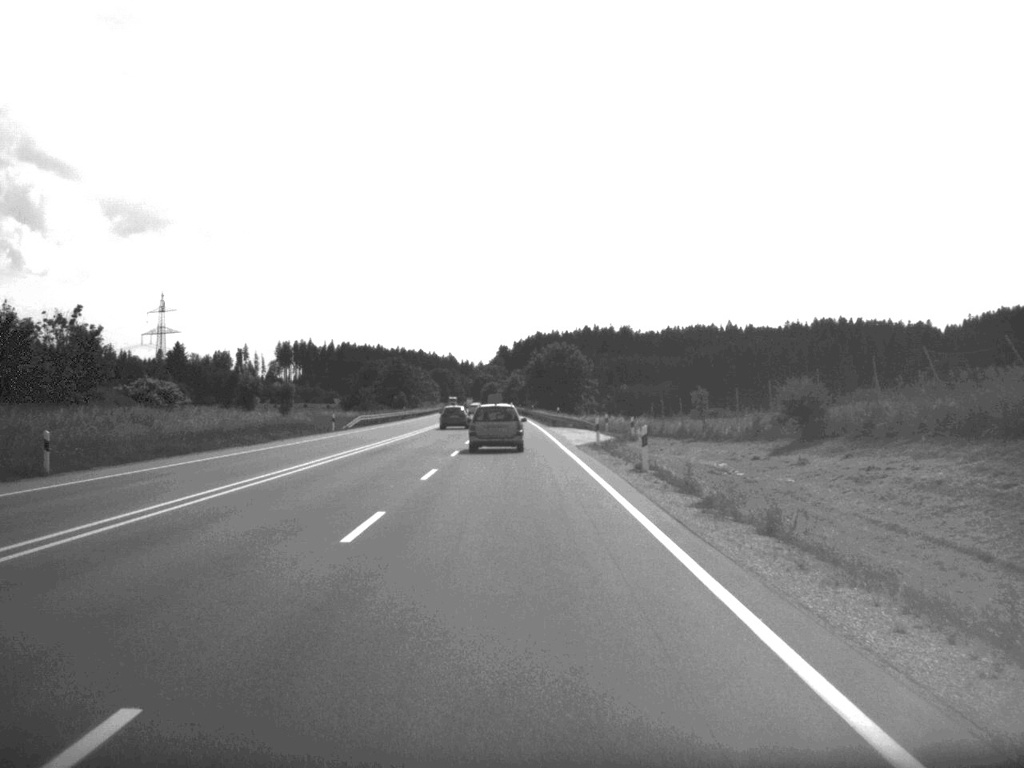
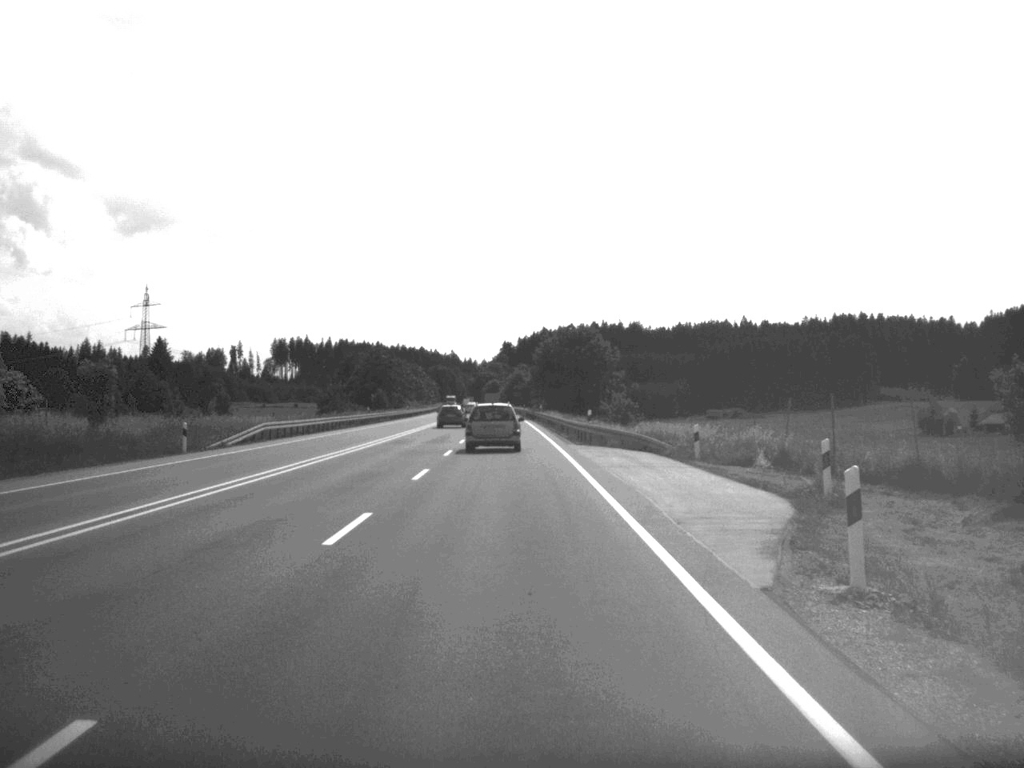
(-0.1, +35.9) m; 0°
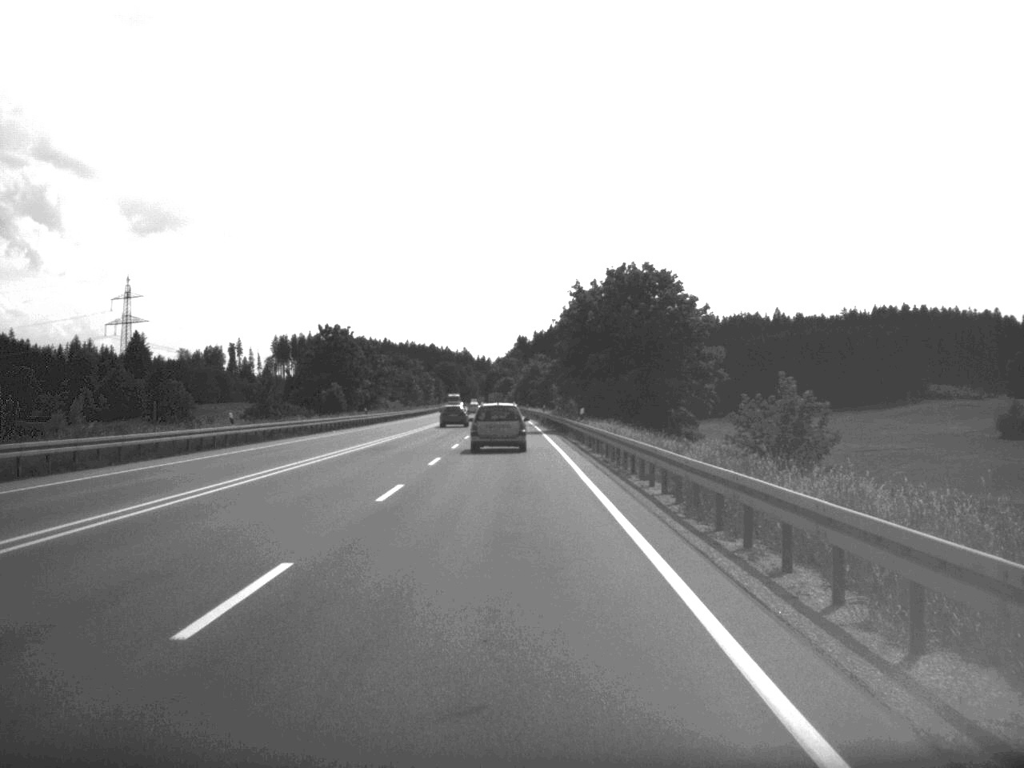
(-0.3, +53.0) m; -1°
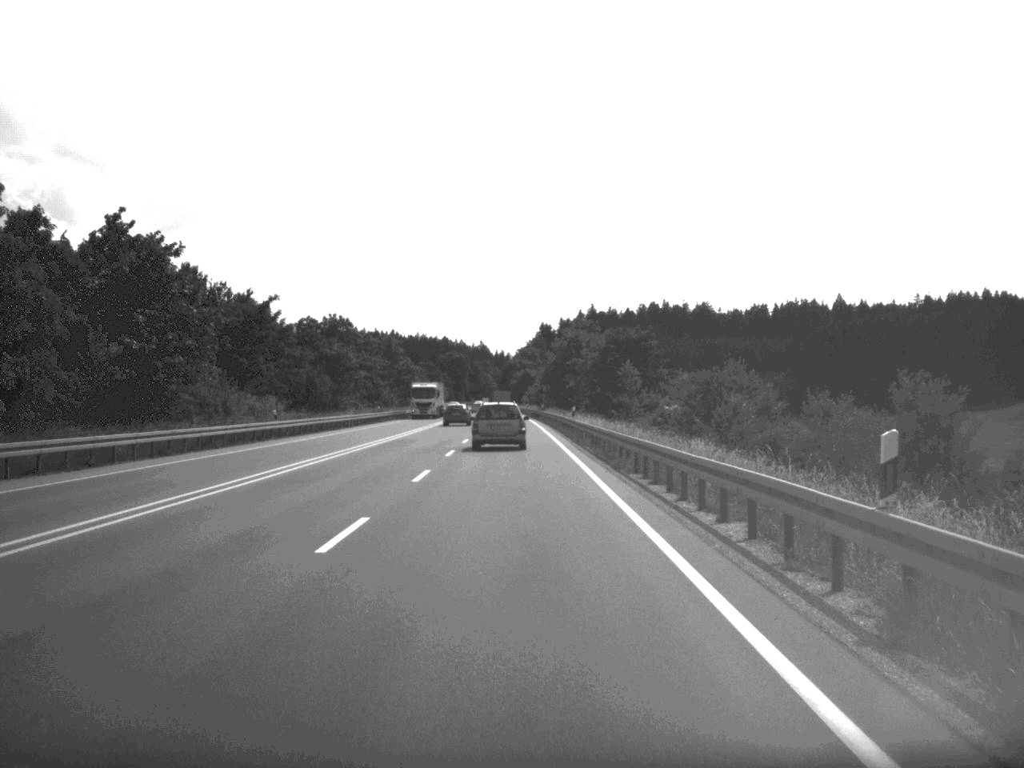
(-1.0, +90.1) m; -1°
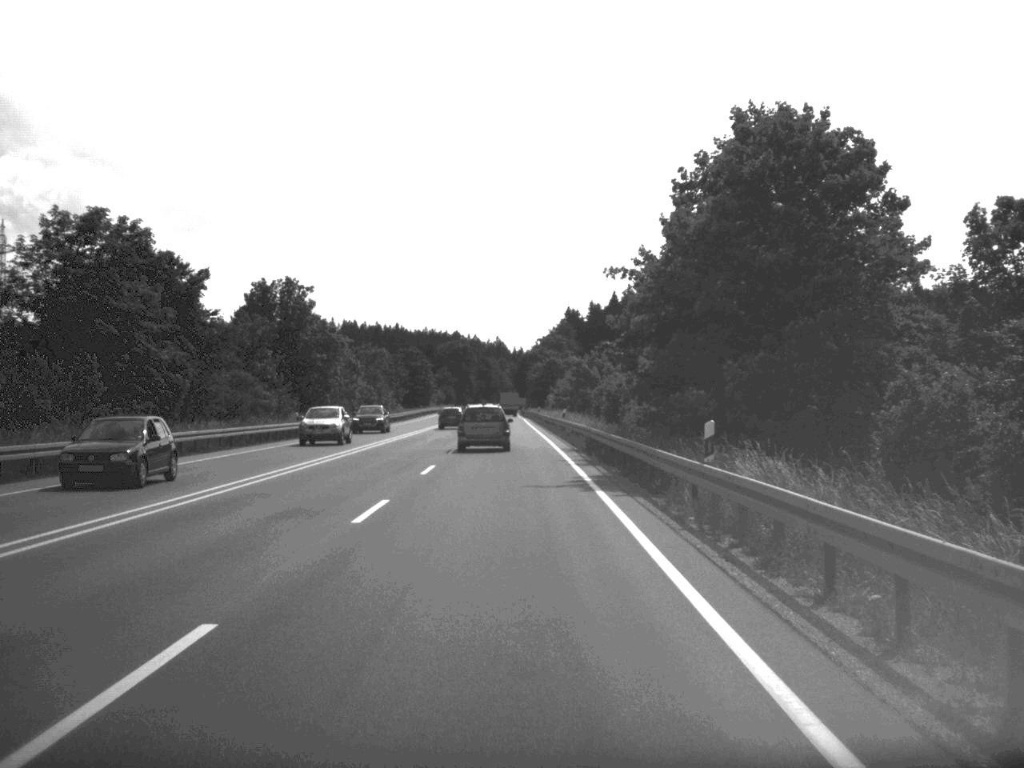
(-0.7, +91.1) m; -1°
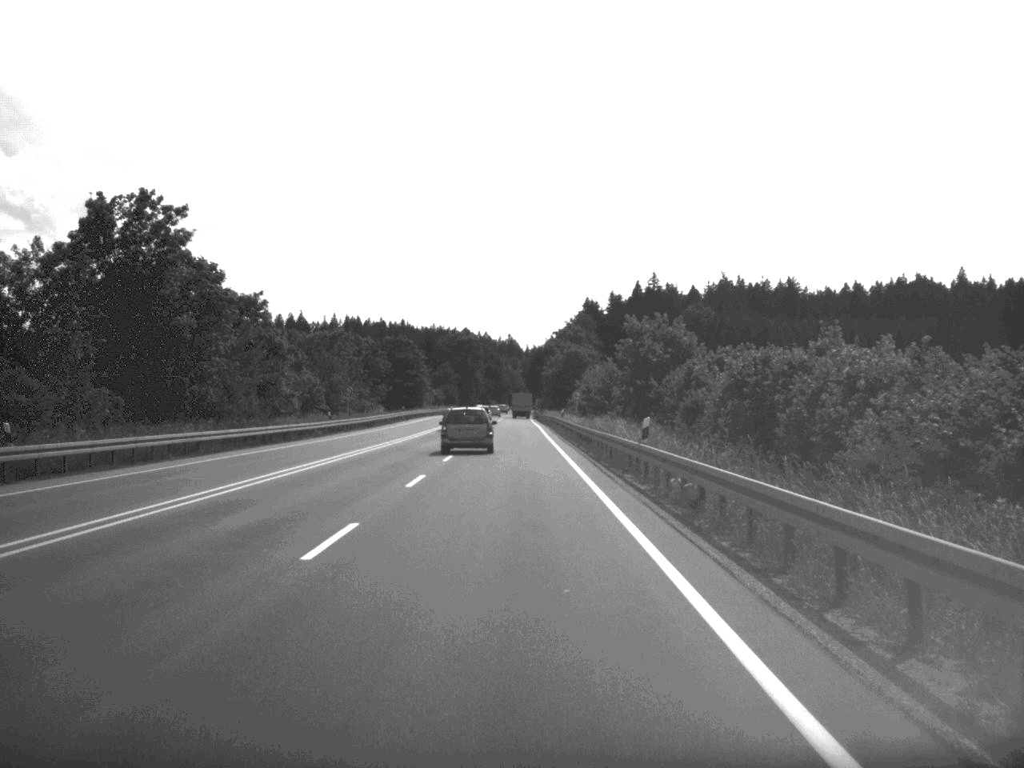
(-0.2, +39.6) m; -1°
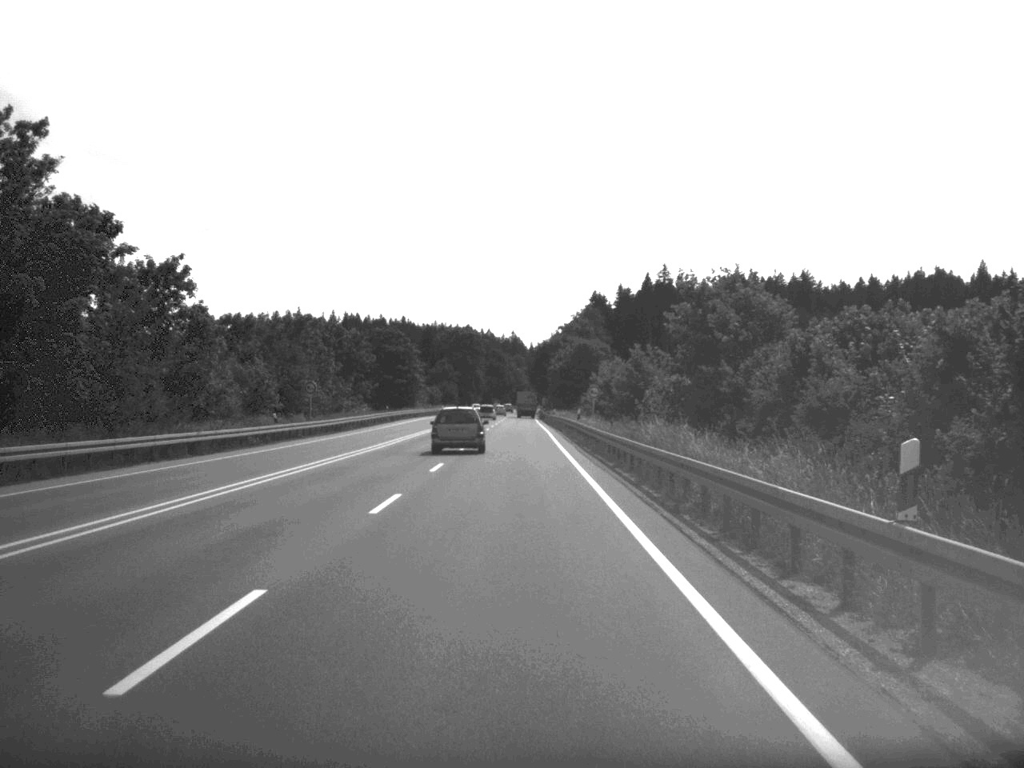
(0.0, +18.0) m; 0°
